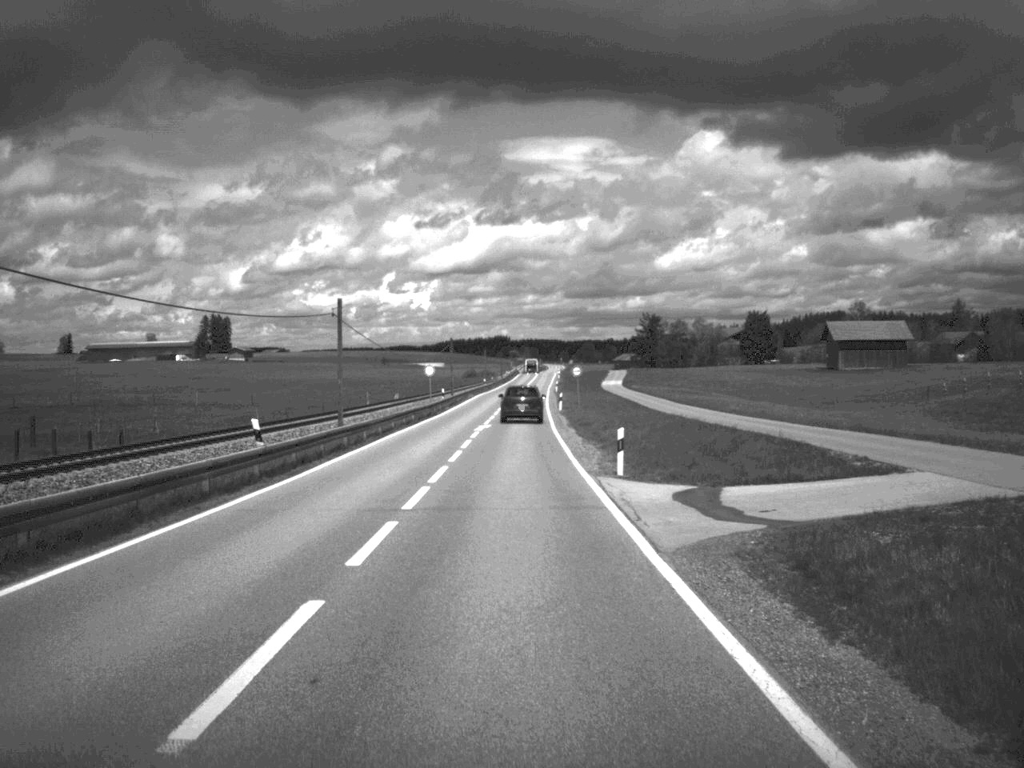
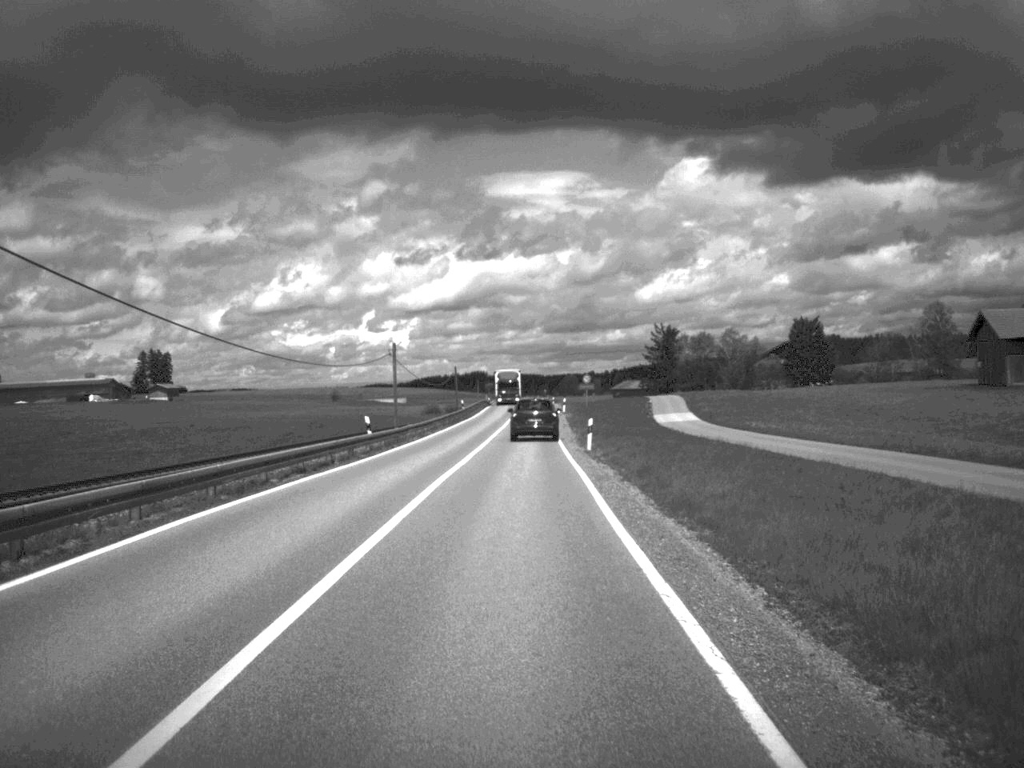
(+0.2, +83.1) m; +1°
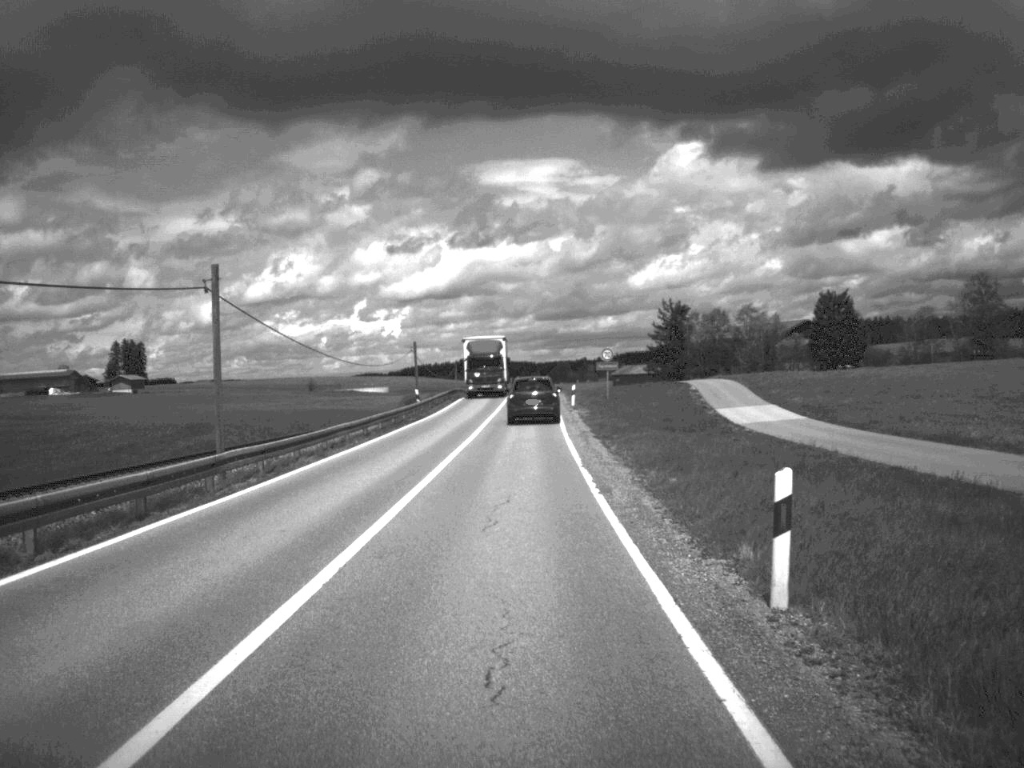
(+0.1, +30.9) m; 0°
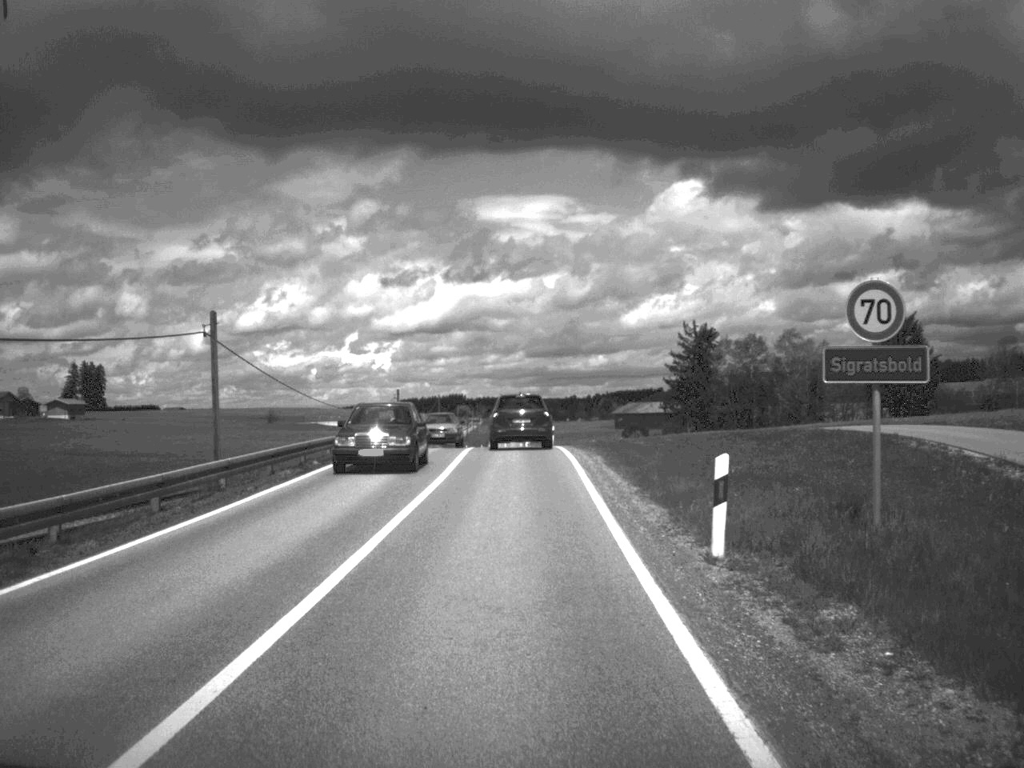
(+0.2, +46.1) m; 0°
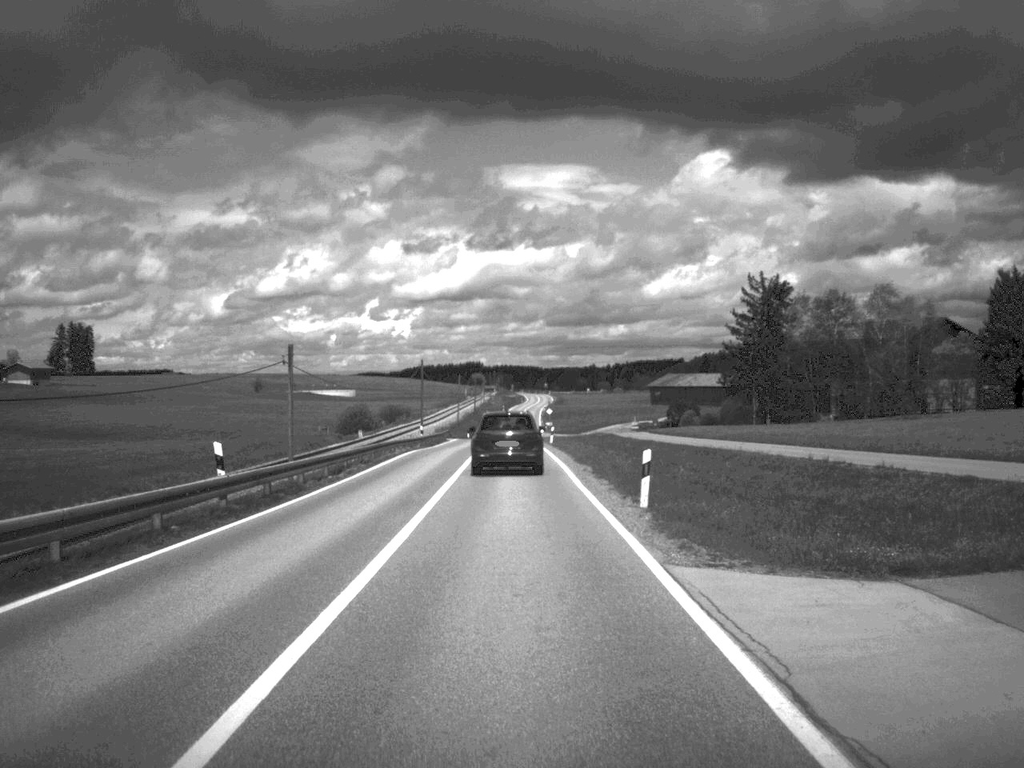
(-0.4, +40.3) m; -1°
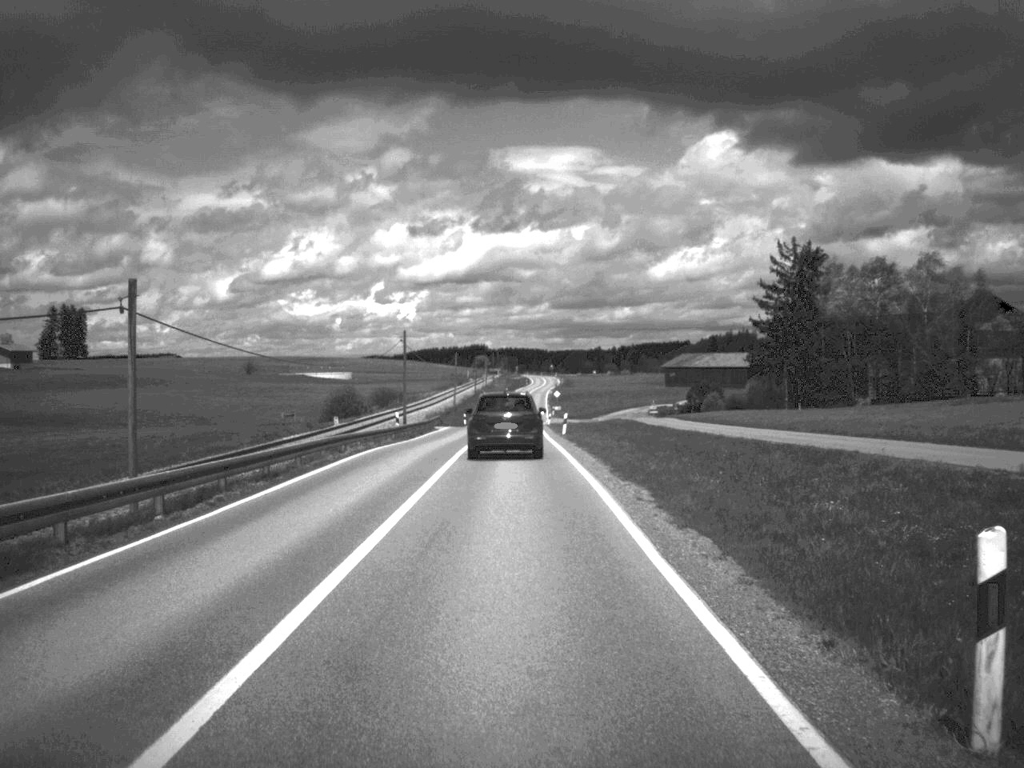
(0.0, +15.4) m; 0°
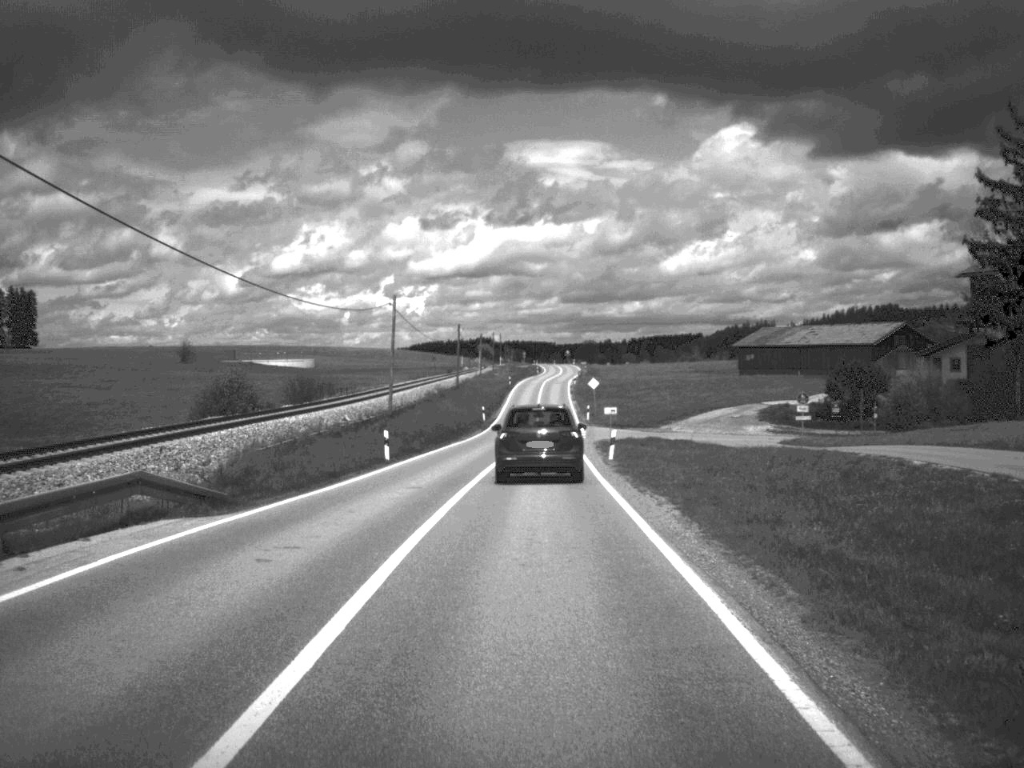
(-0.6, +64.7) m; -1°
